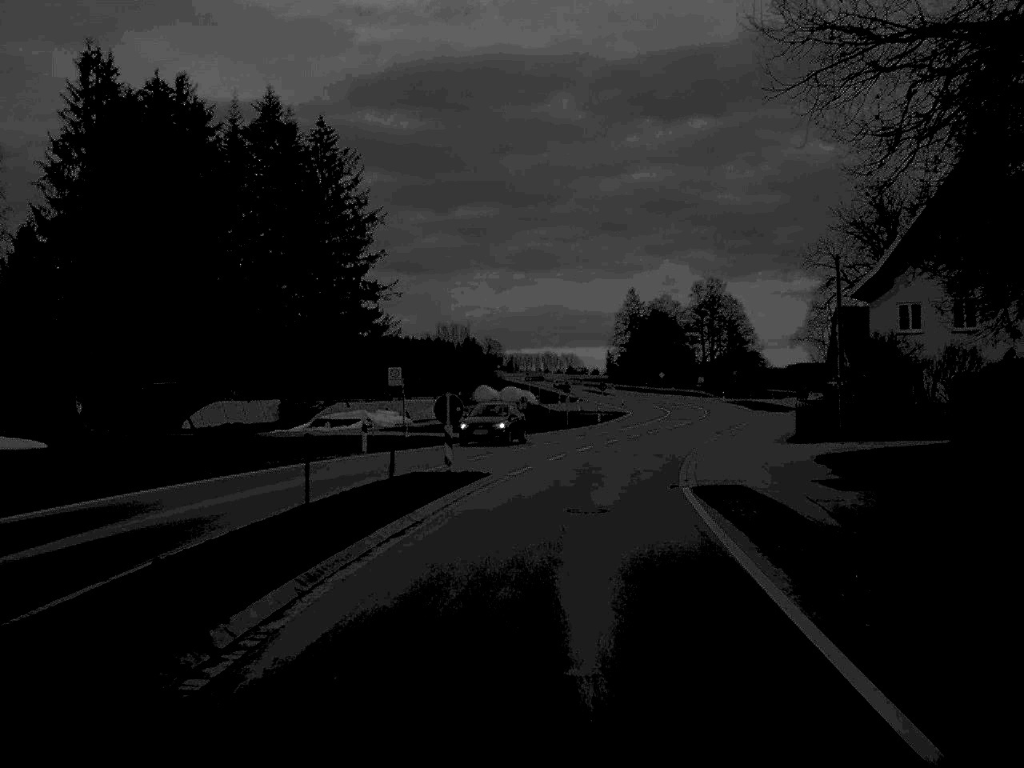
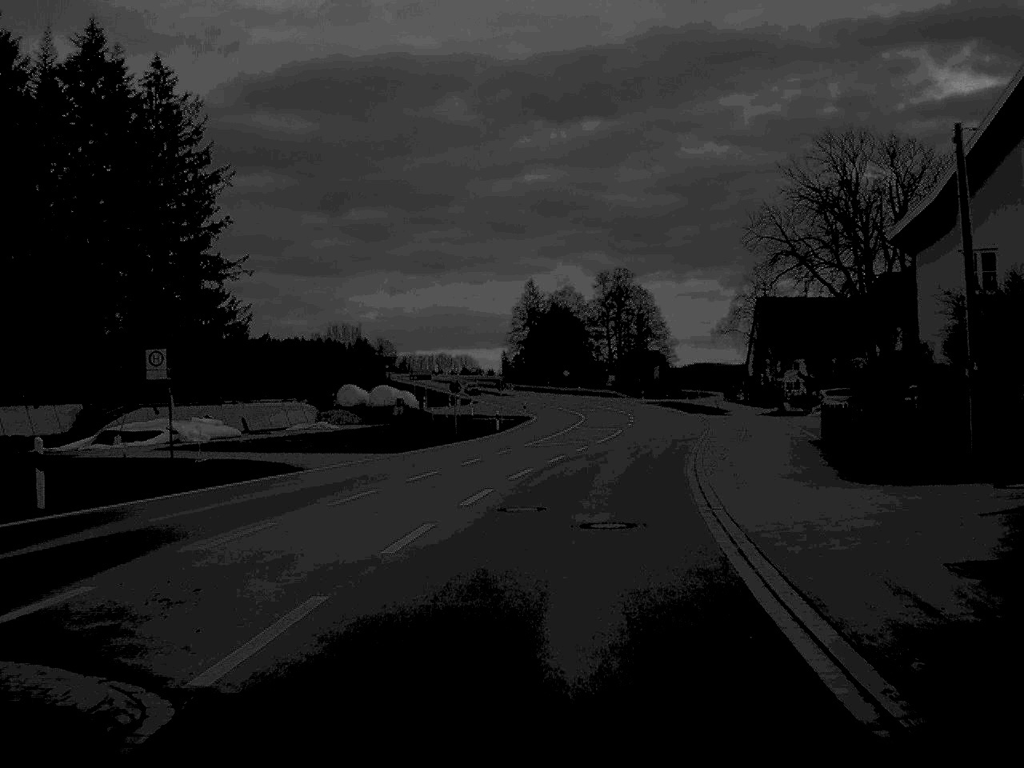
(+0.8, +19.0) m; +5°
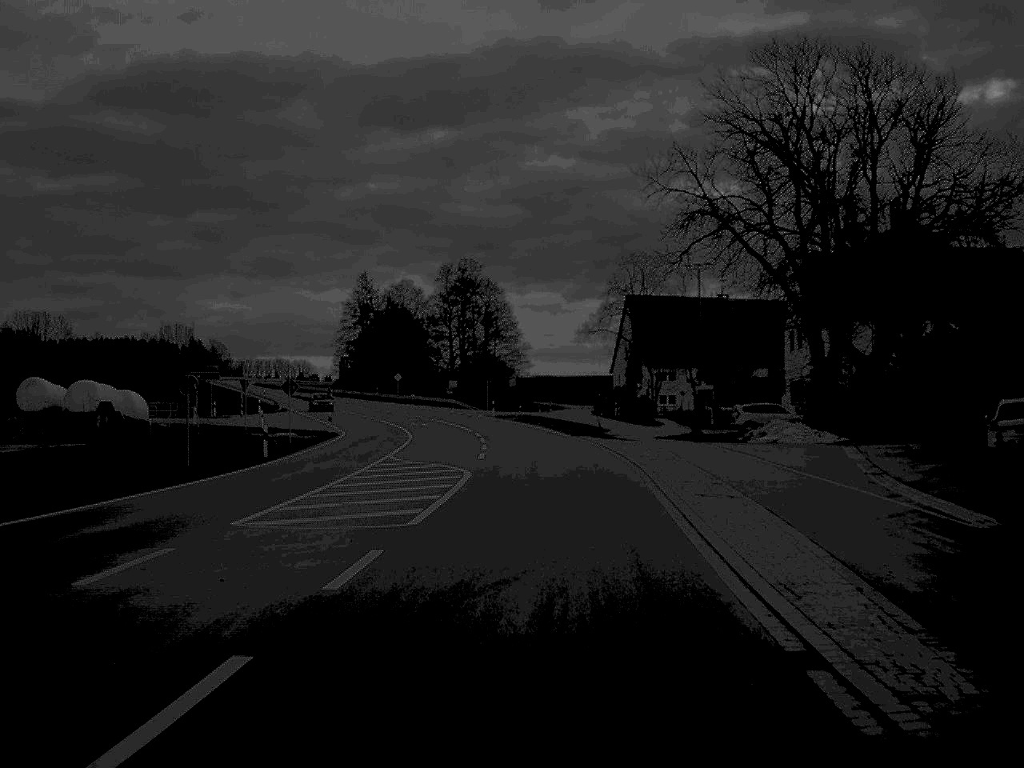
(+1.6, +25.8) m; +7°
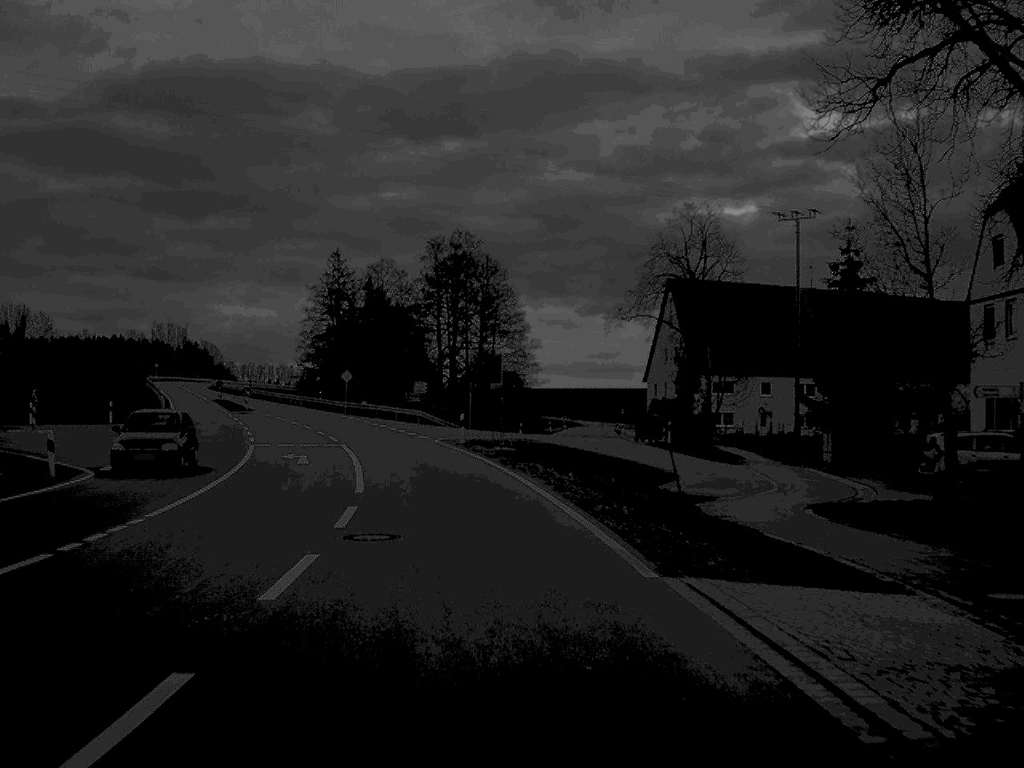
(+0.6, +36.8) m; -1°
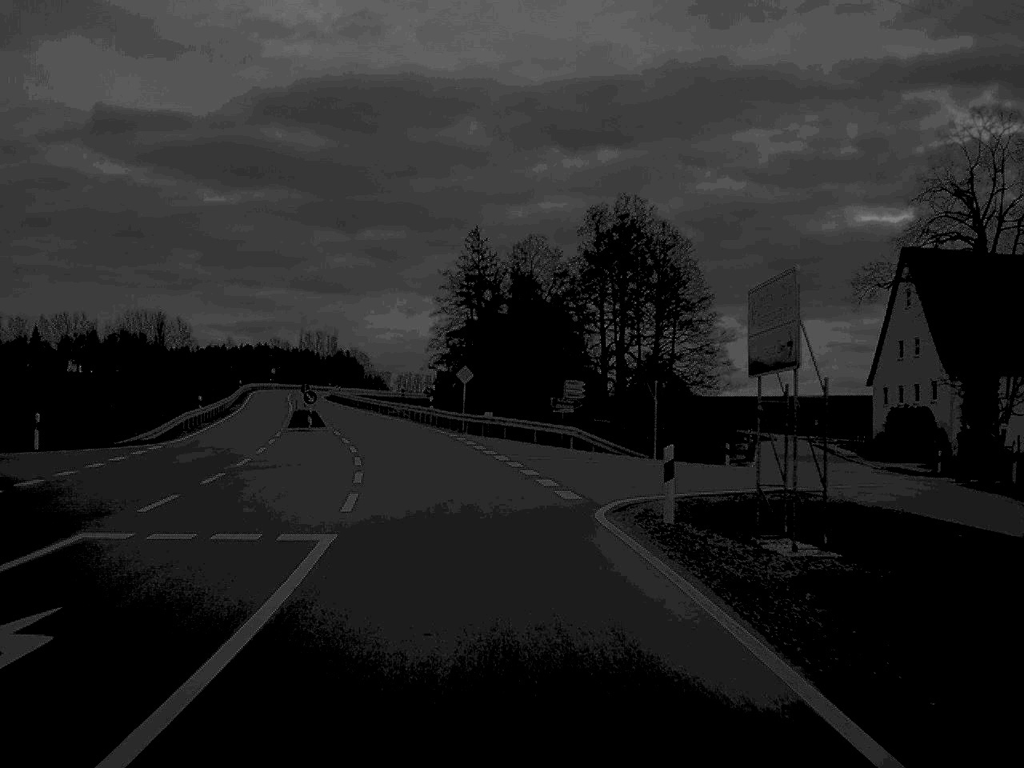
(-1.7, +27.8) m; -7°
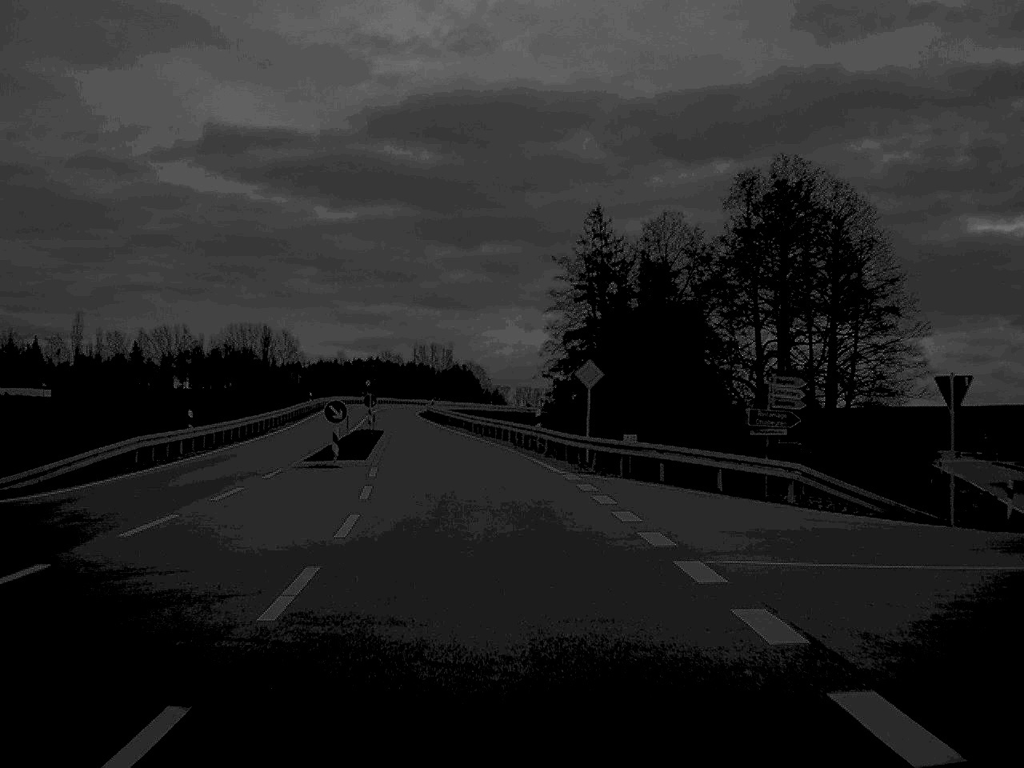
(-1.0, +20.9) m; -5°
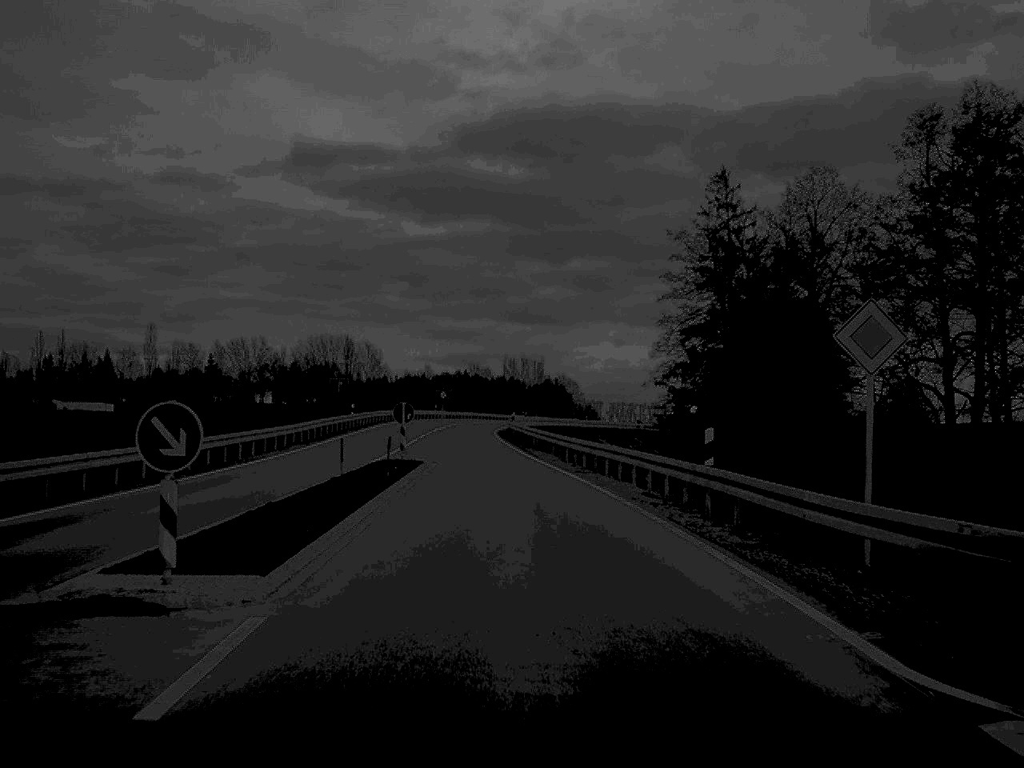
(-0.8, +21.7) m; -4°
